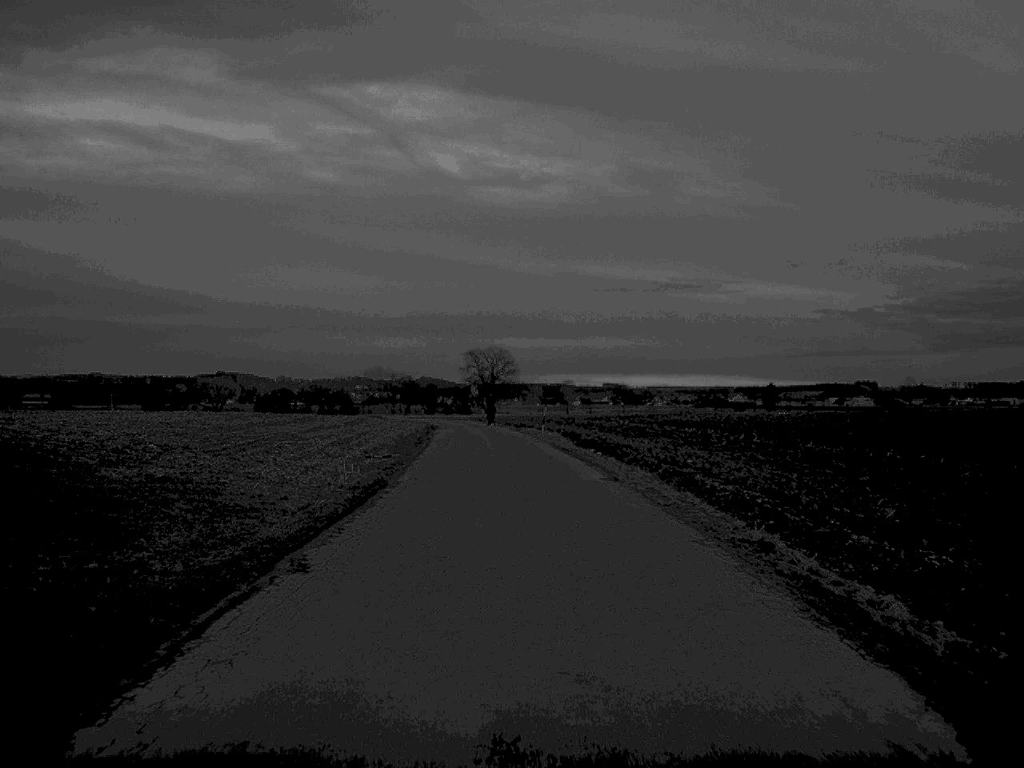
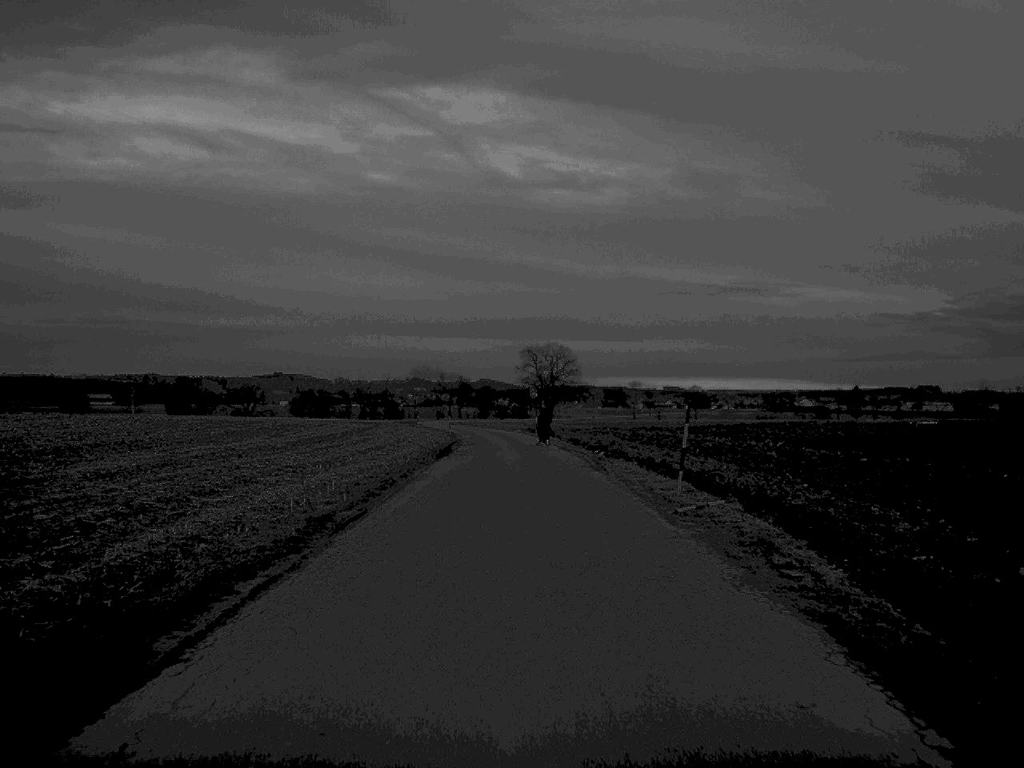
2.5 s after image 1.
(-0.7, +36.1) m; -3°
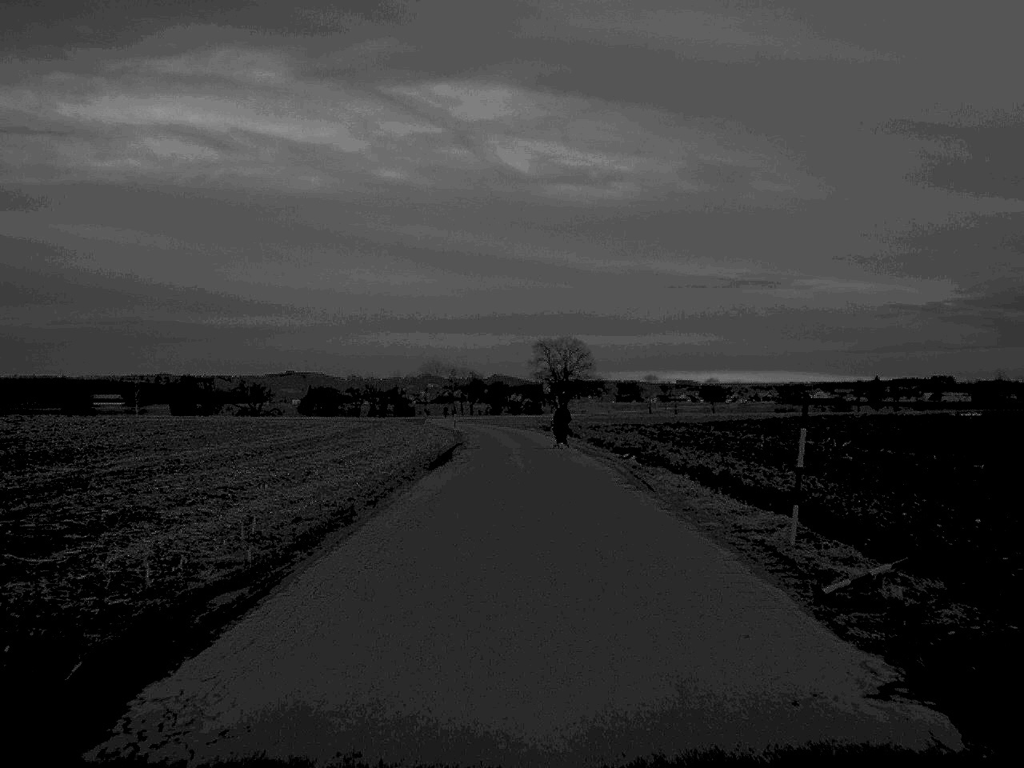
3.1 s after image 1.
(0.0, +8.4) m; -1°
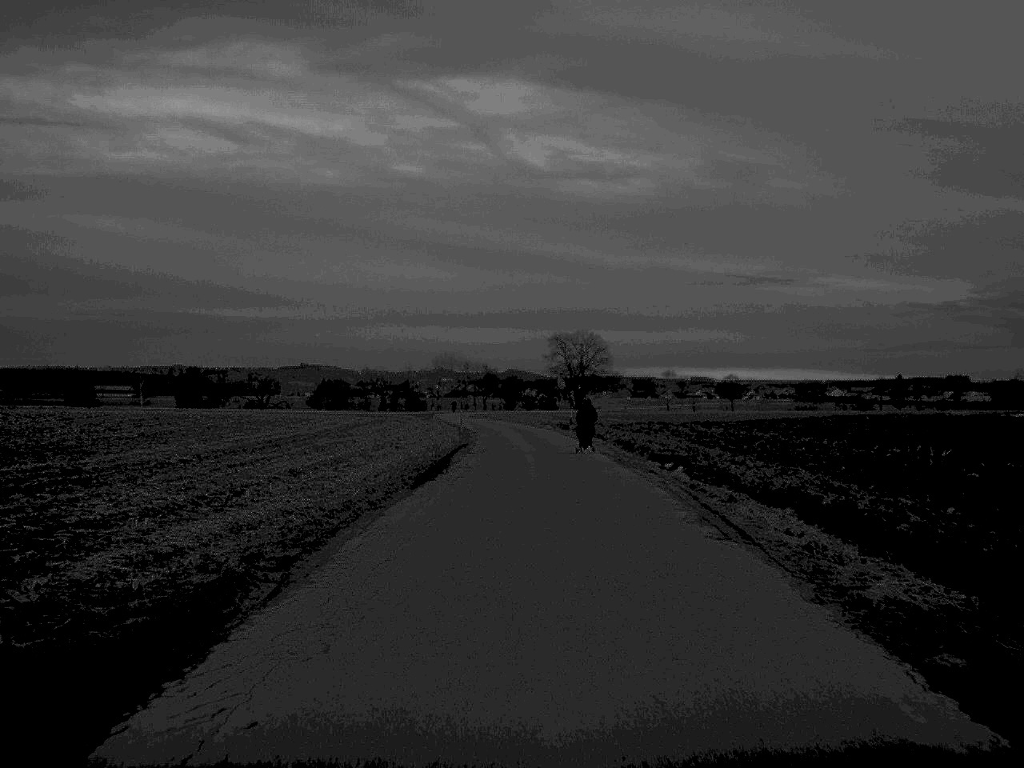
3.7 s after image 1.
(0.0, +8.7) m; -1°
